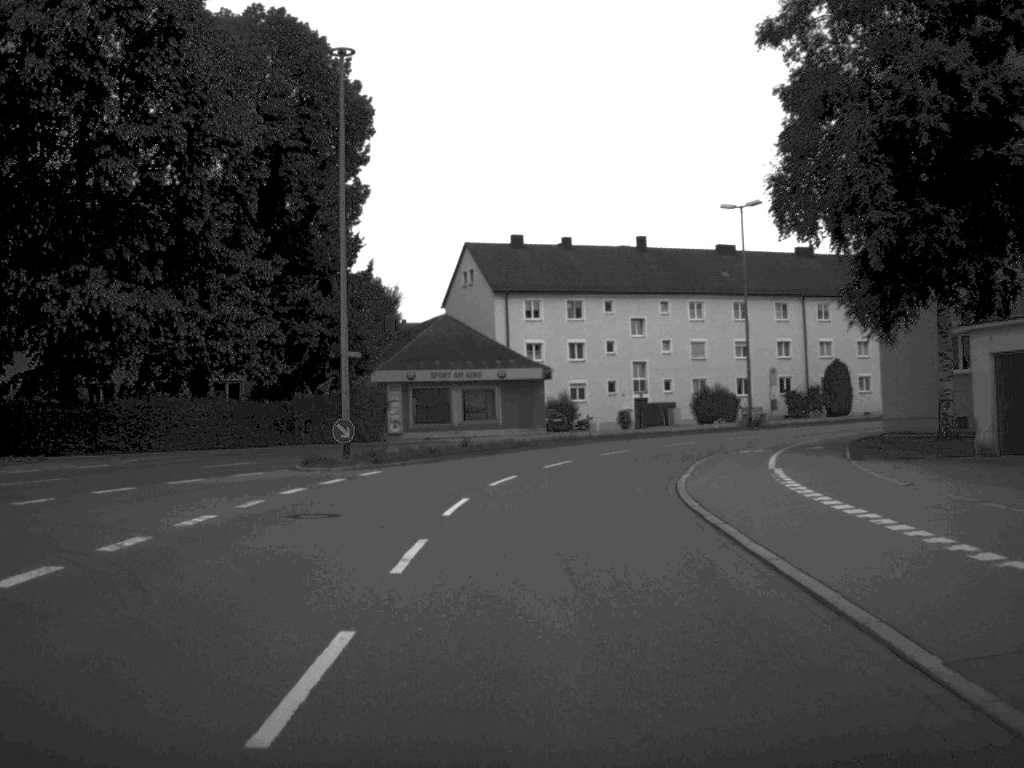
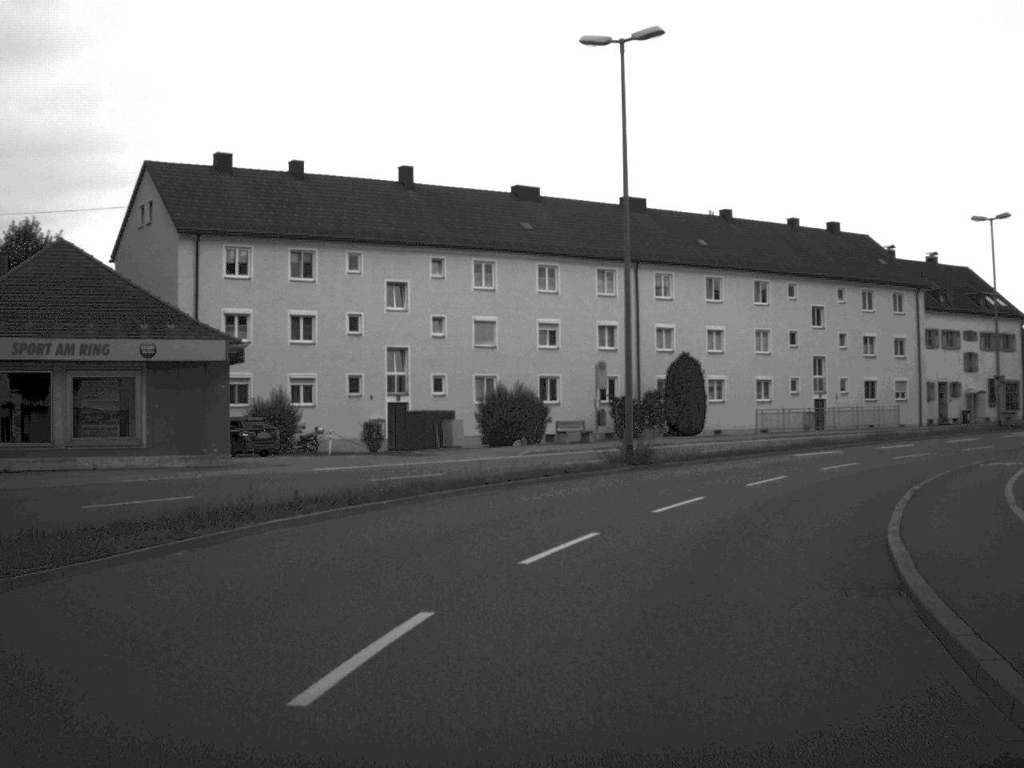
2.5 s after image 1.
(+1.7, +28.7) m; +12°
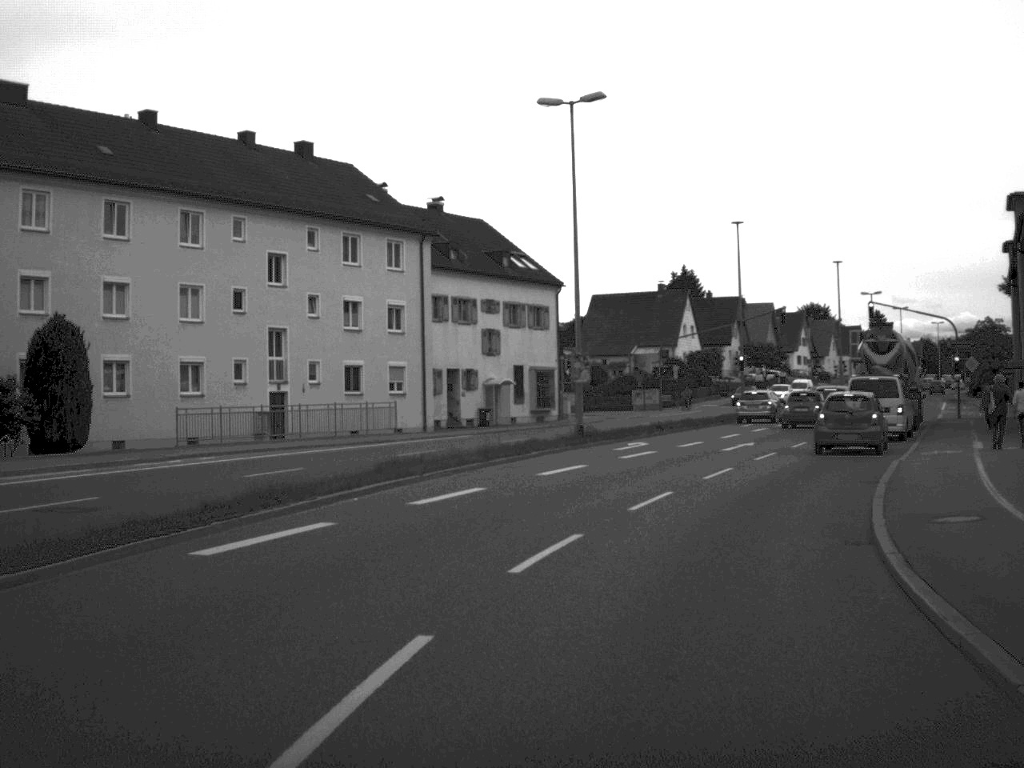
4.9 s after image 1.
(+5.0, +23.8) m; +24°
